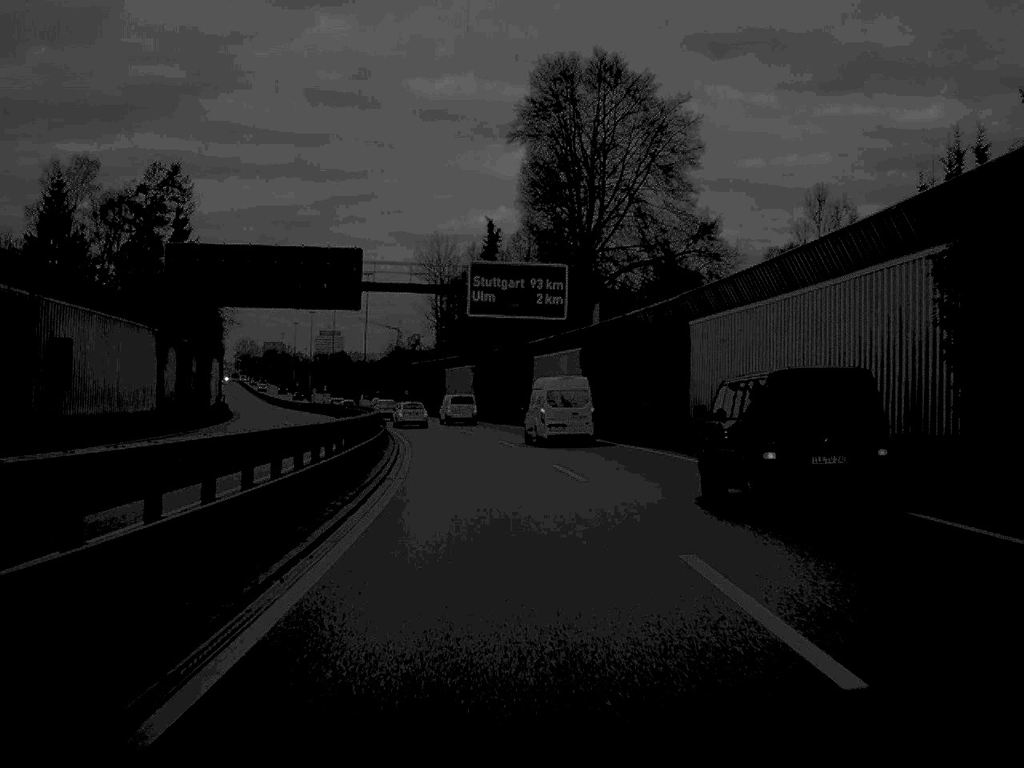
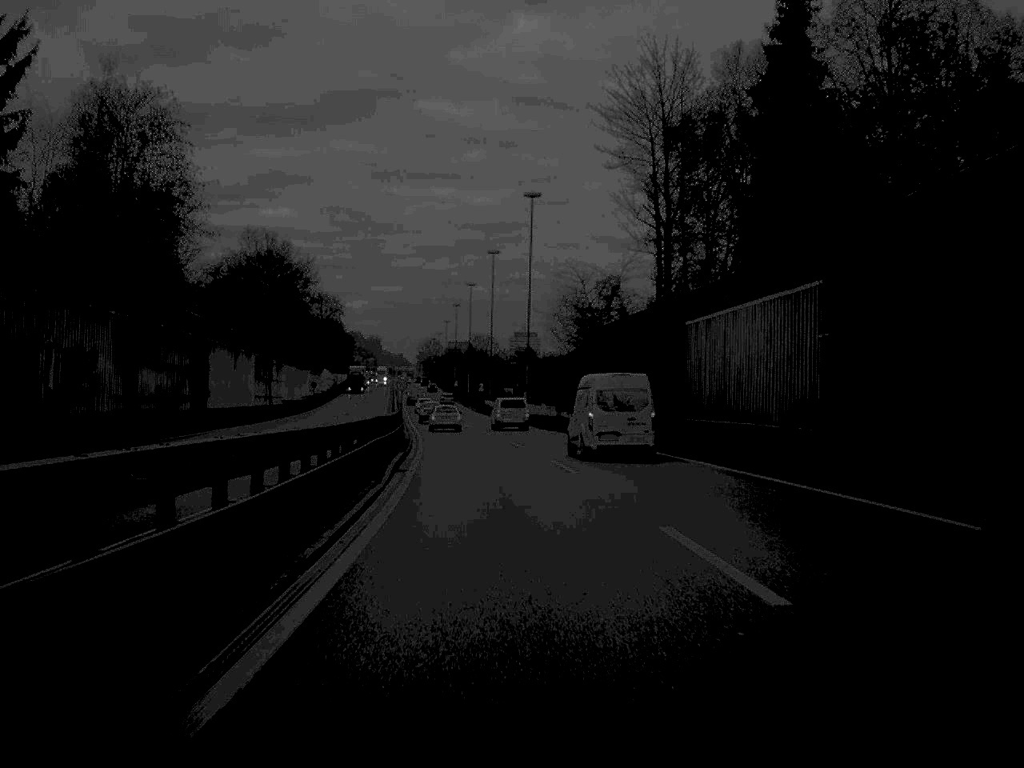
(-5.5, +68.1) m; -9°
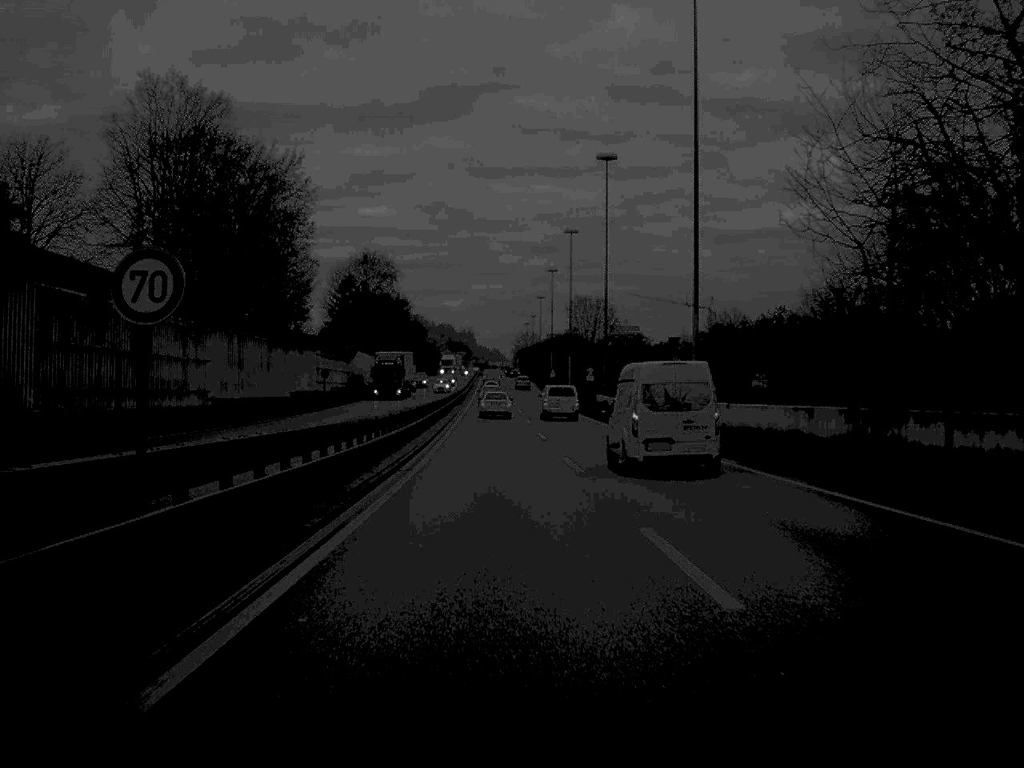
(-2.4, +53.4) m; -4°
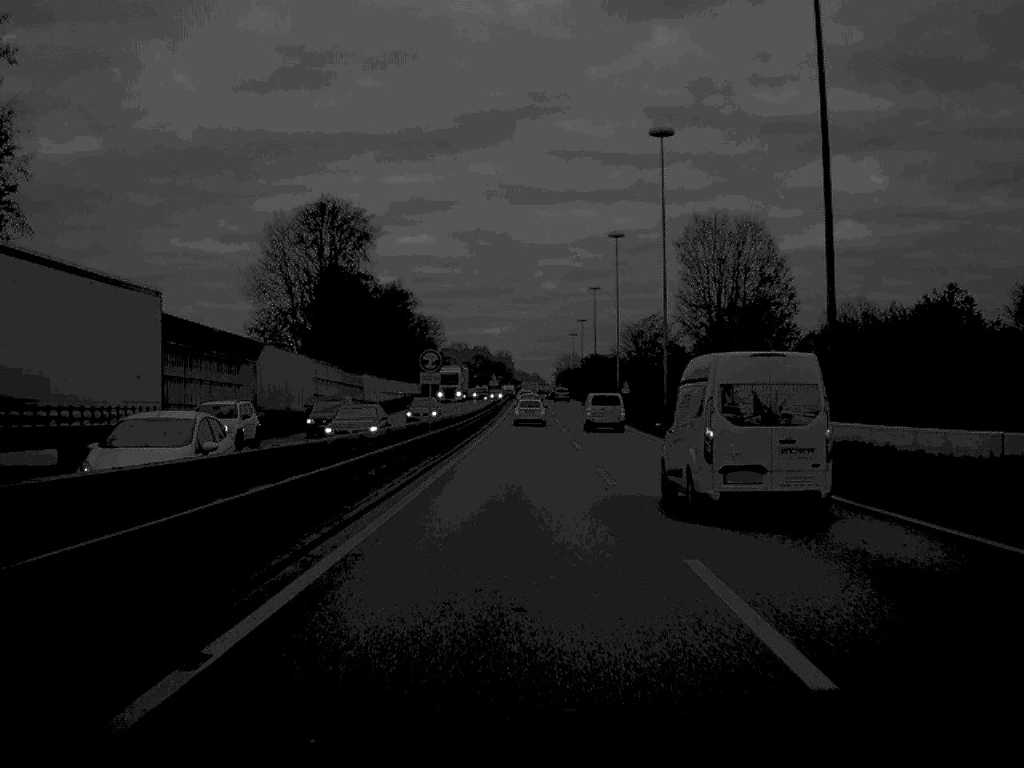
(-1.2, +56.7) m; -2°
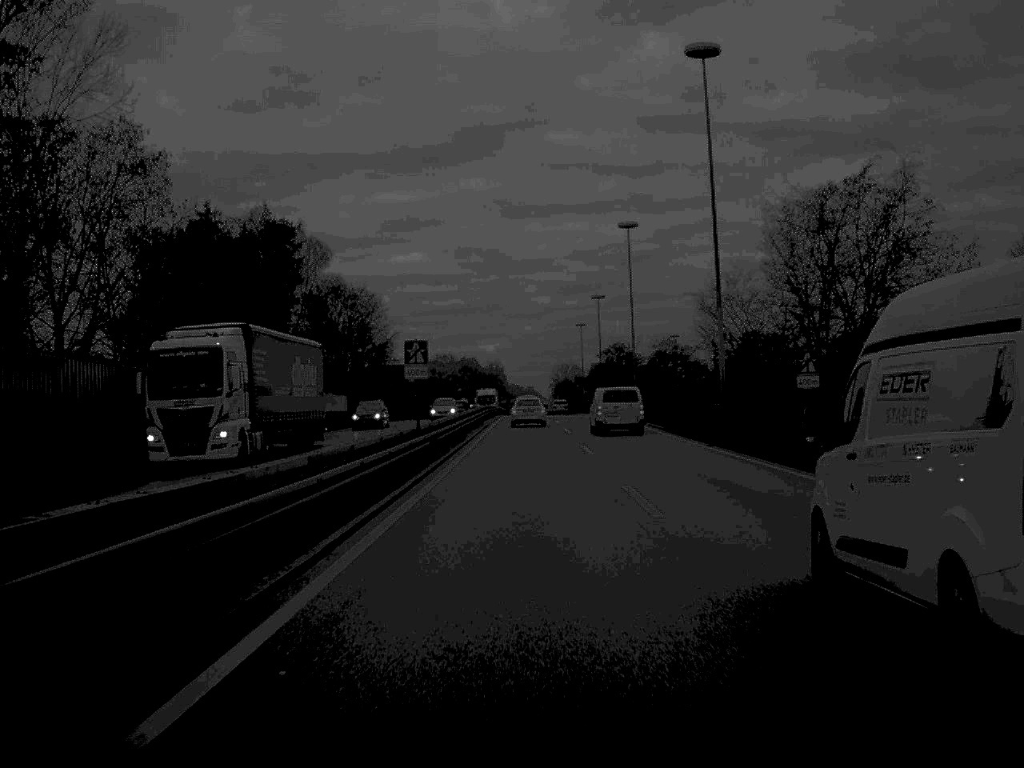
(+0.1, +61.8) m; 0°
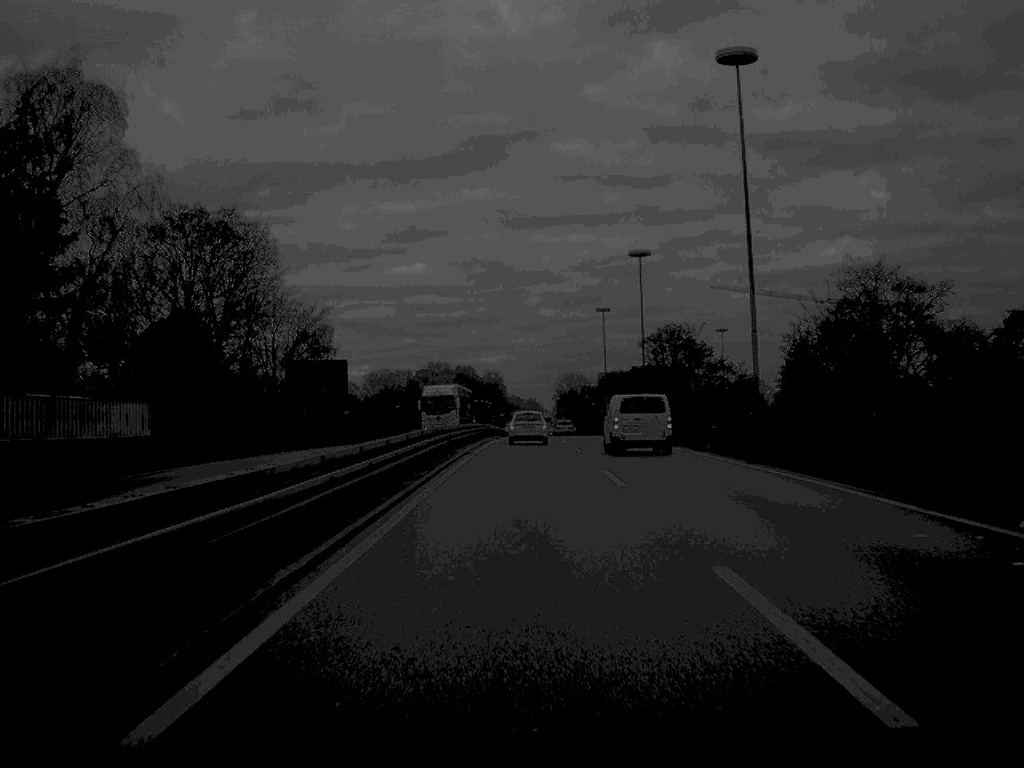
(0.0, +47.2) m; 0°
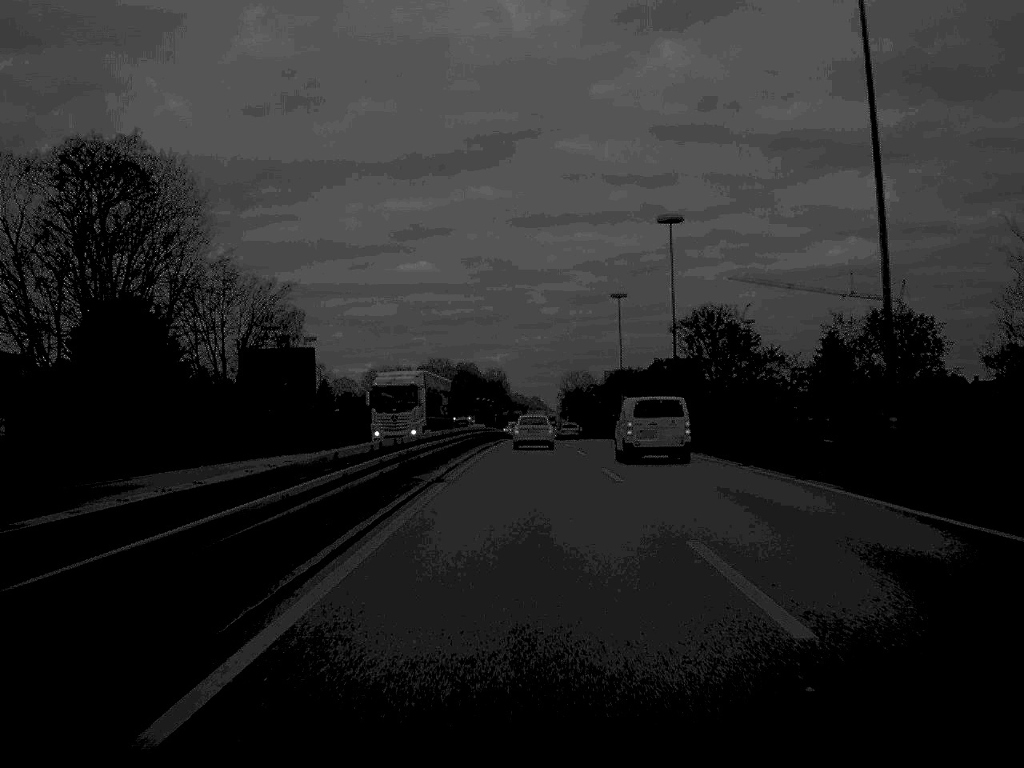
(0.0, +15.0) m; 0°
